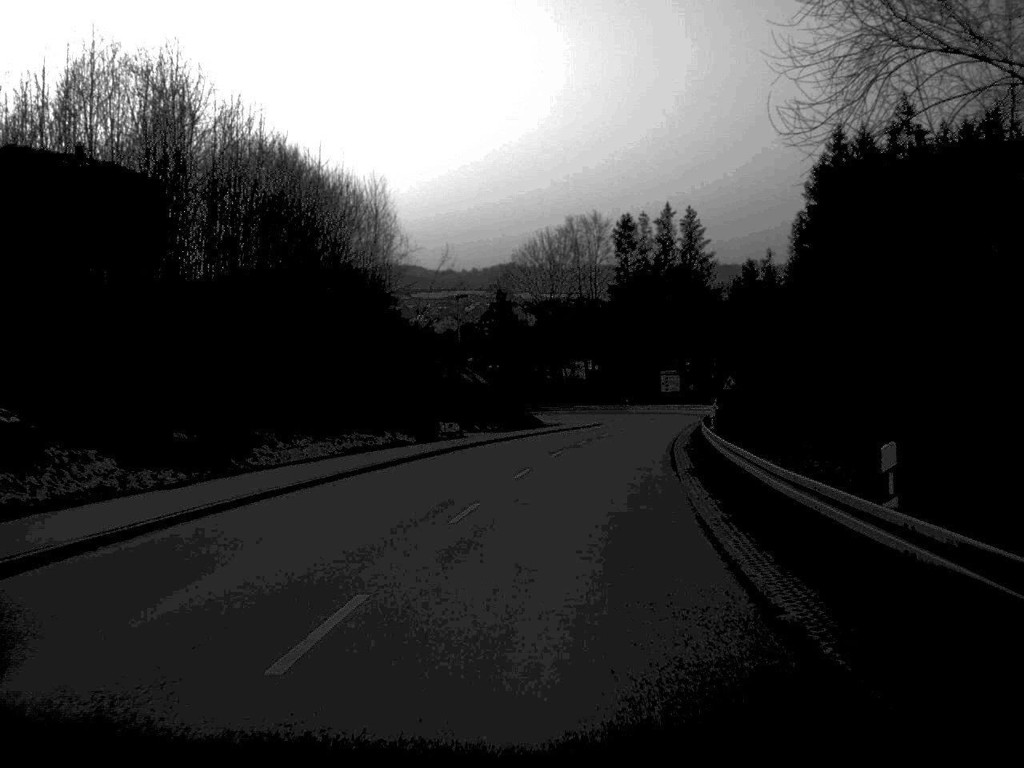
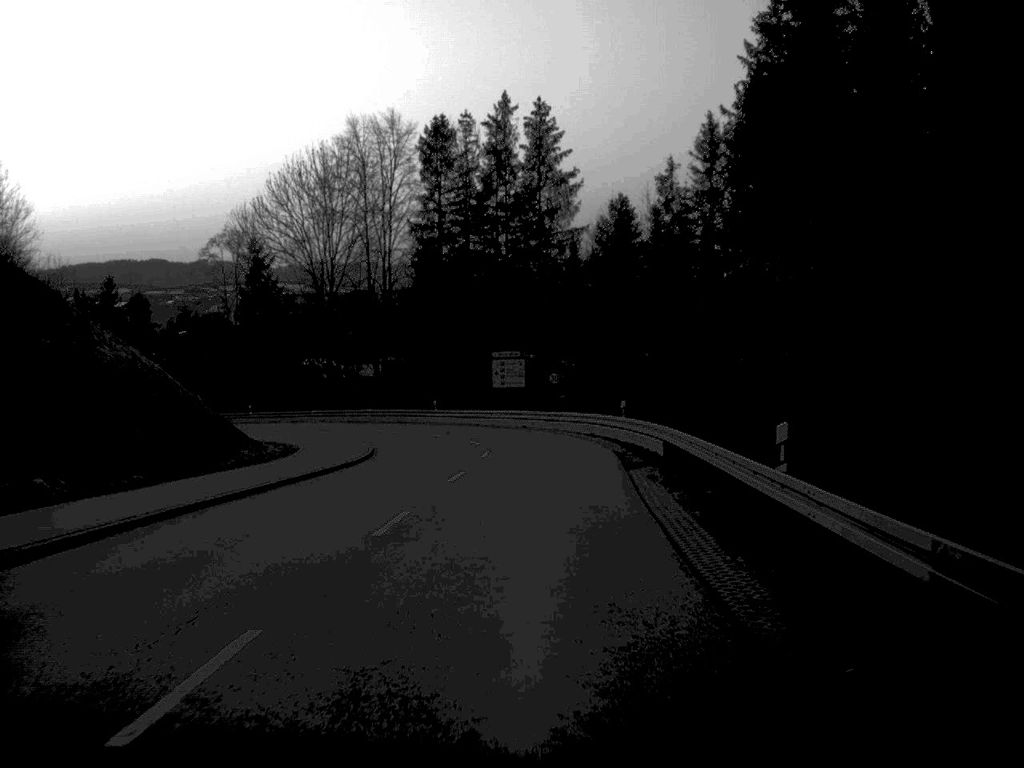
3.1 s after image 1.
(+3.8, +45.6) m; +8°
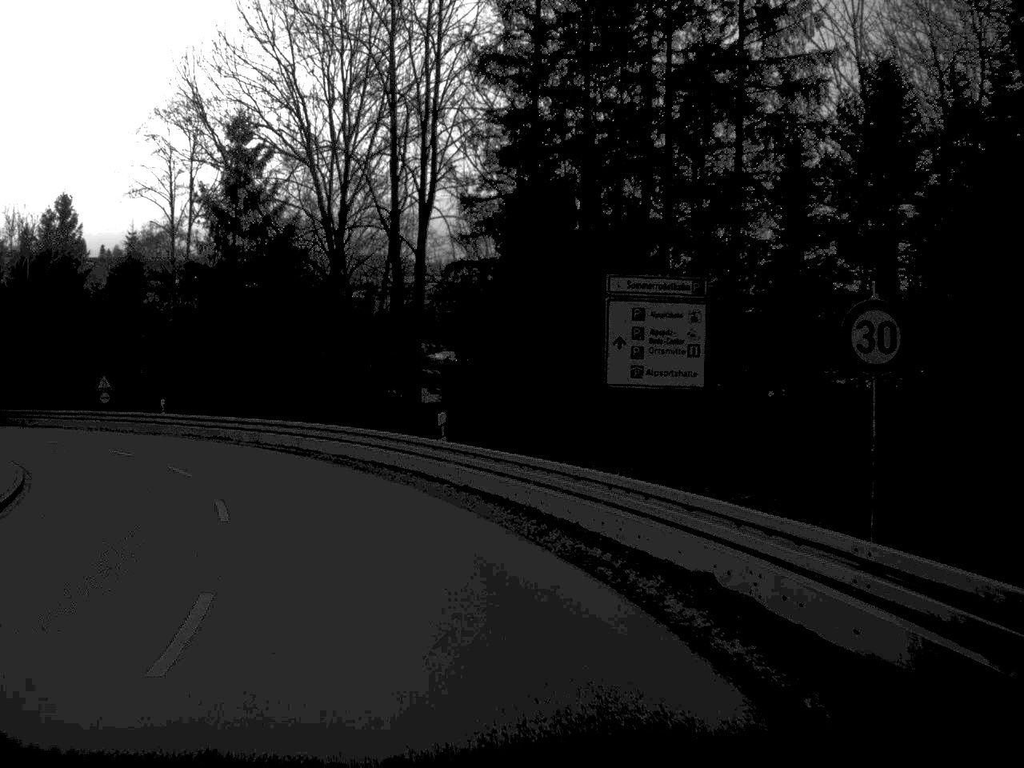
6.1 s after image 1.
(-0.1, +42.9) m; -8°
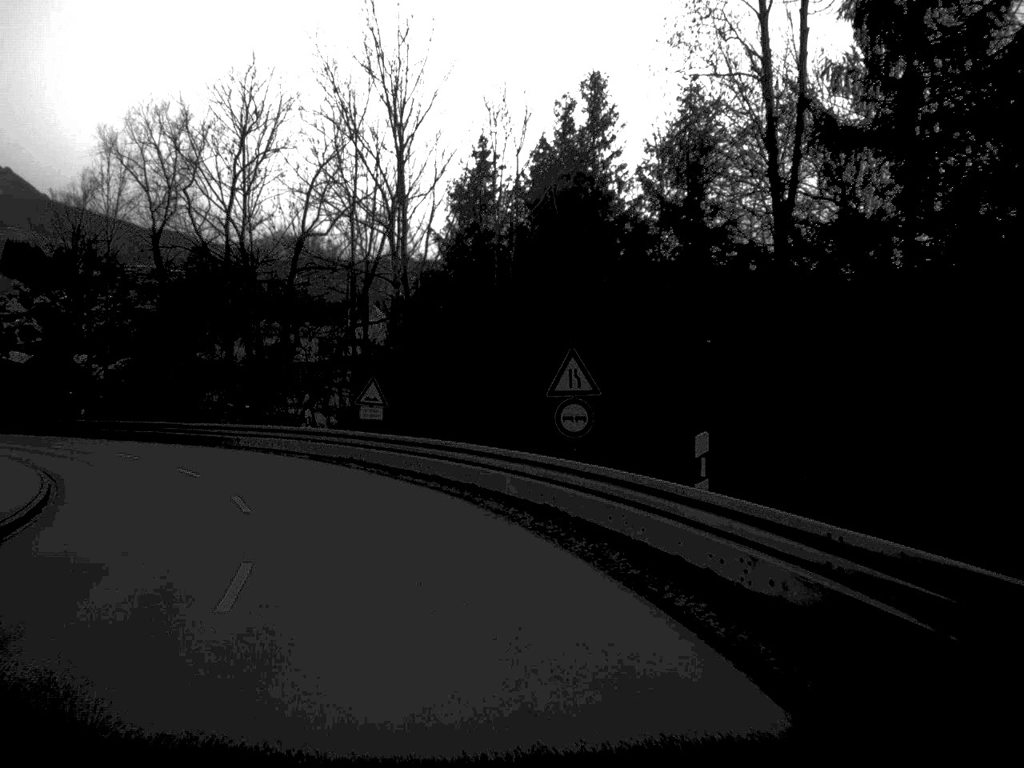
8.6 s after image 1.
(-7.9, +32.6) m; -28°
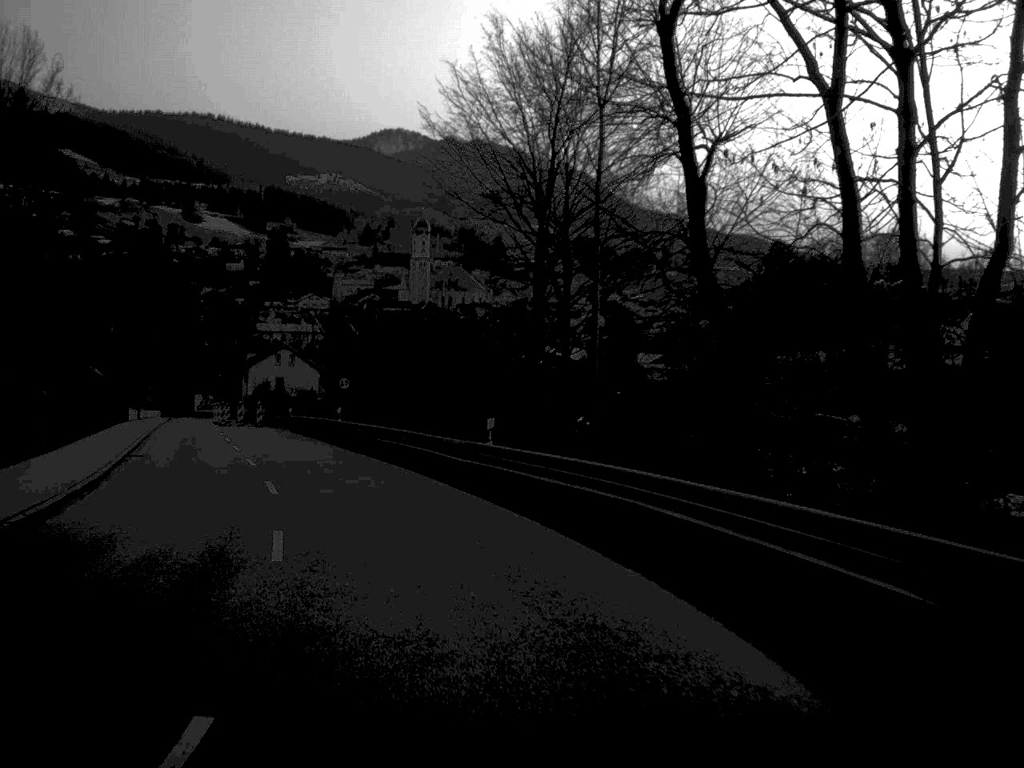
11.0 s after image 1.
(-7.5, +32.5) m; -26°
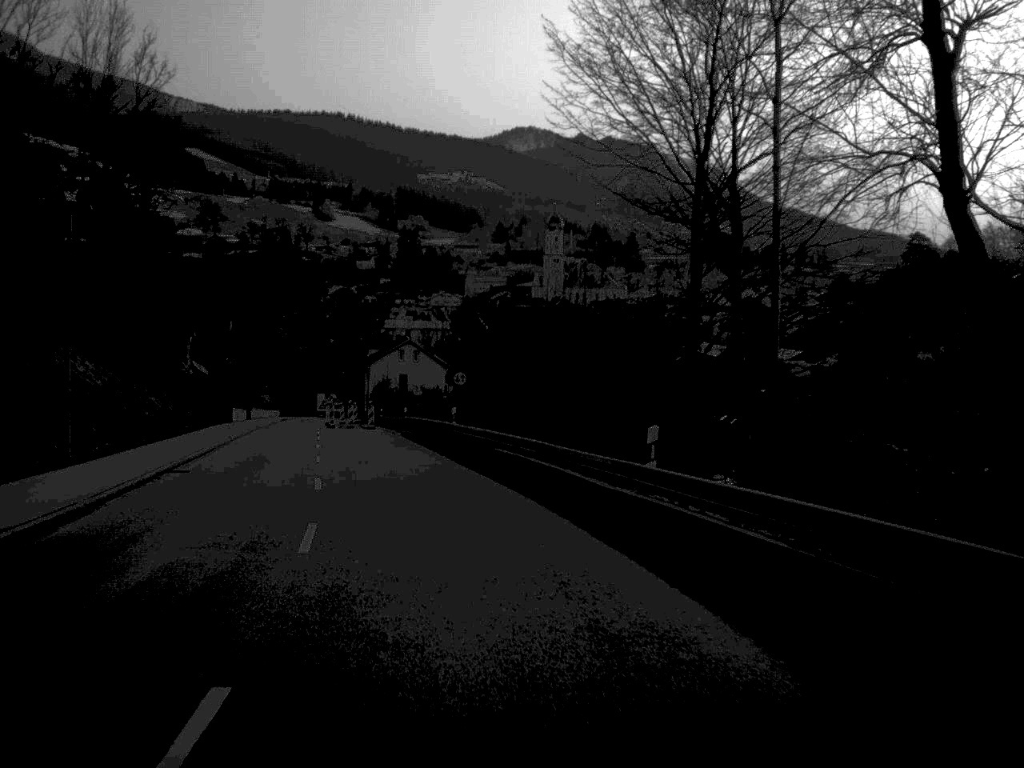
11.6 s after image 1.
(-0.4, +8.4) m; -6°
